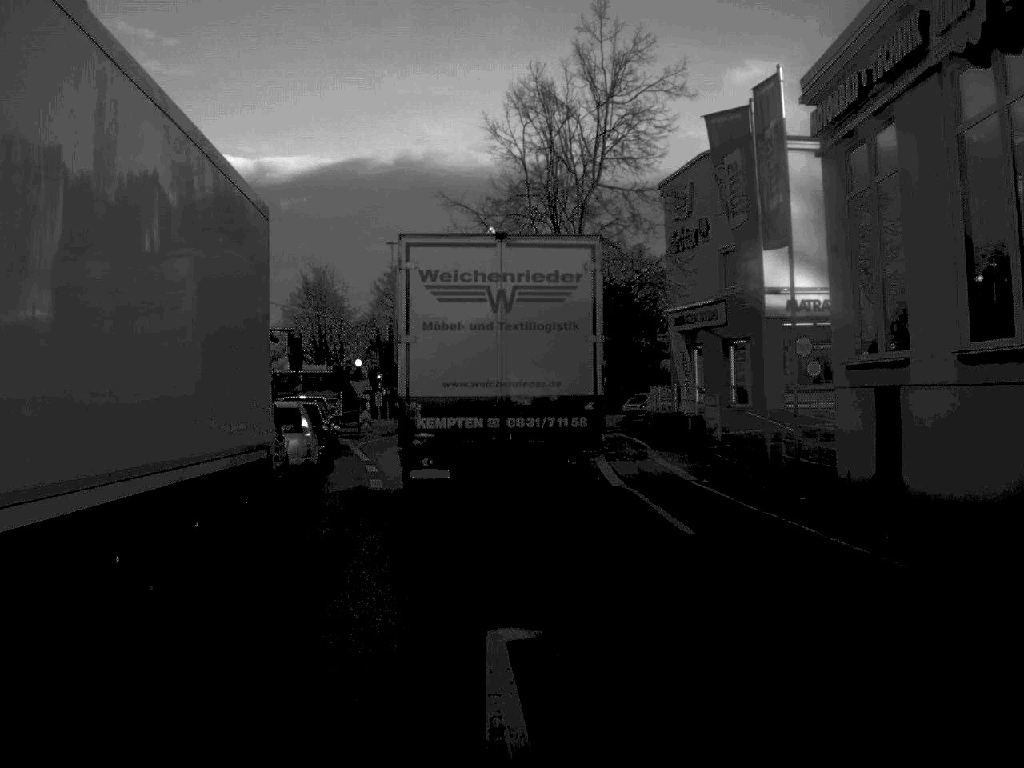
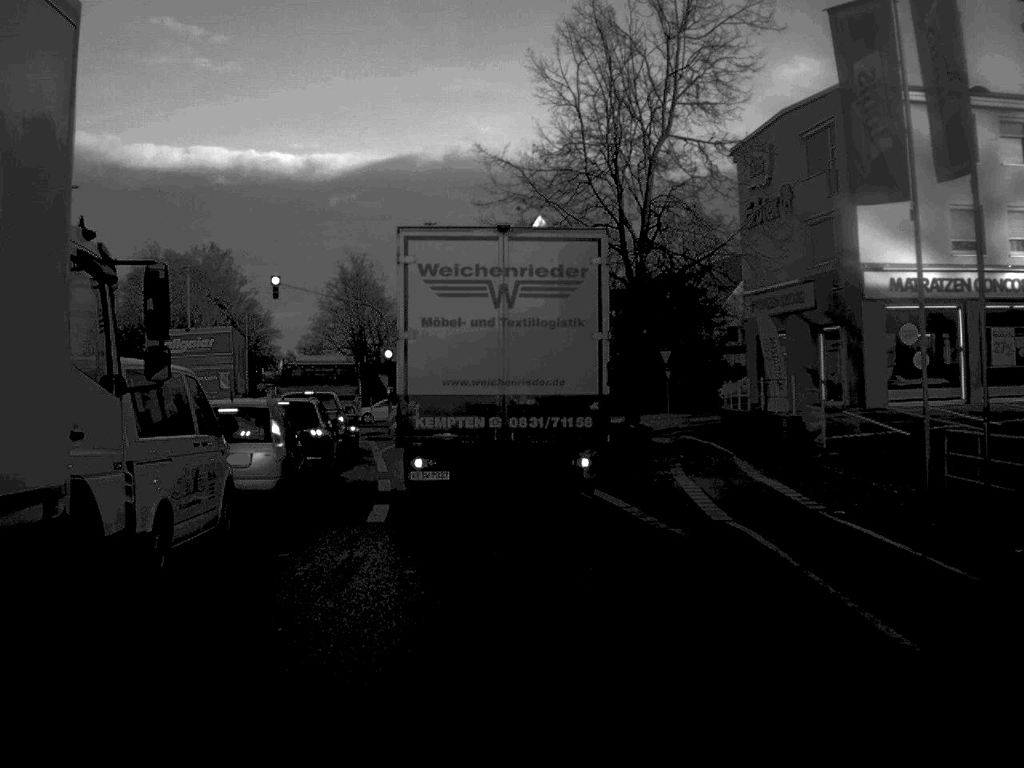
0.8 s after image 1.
(-0.1, +7.1) m; -2°
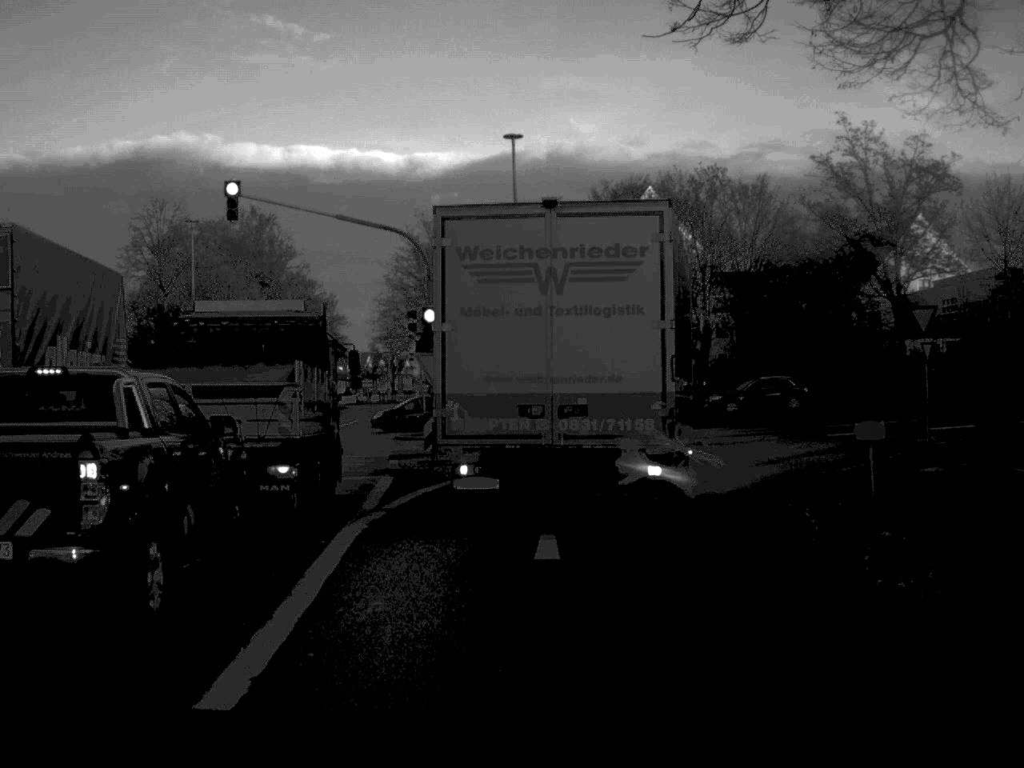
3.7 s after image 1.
(-1.0, +21.7) m; -4°
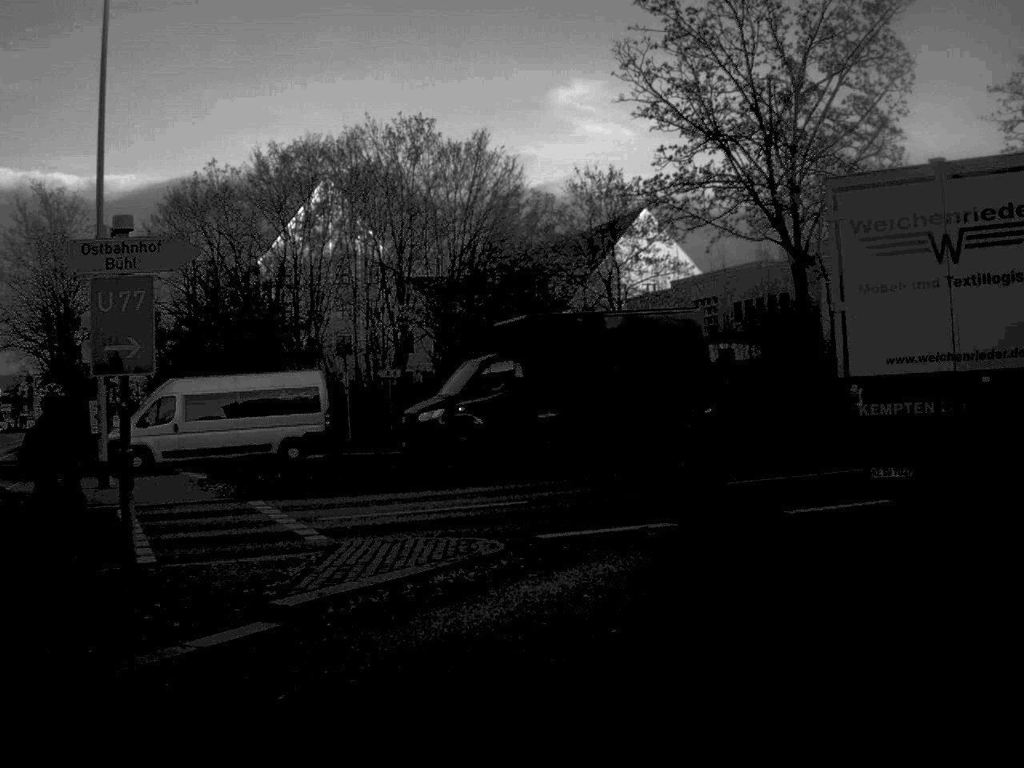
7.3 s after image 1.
(+1.2, +20.9) m; +15°
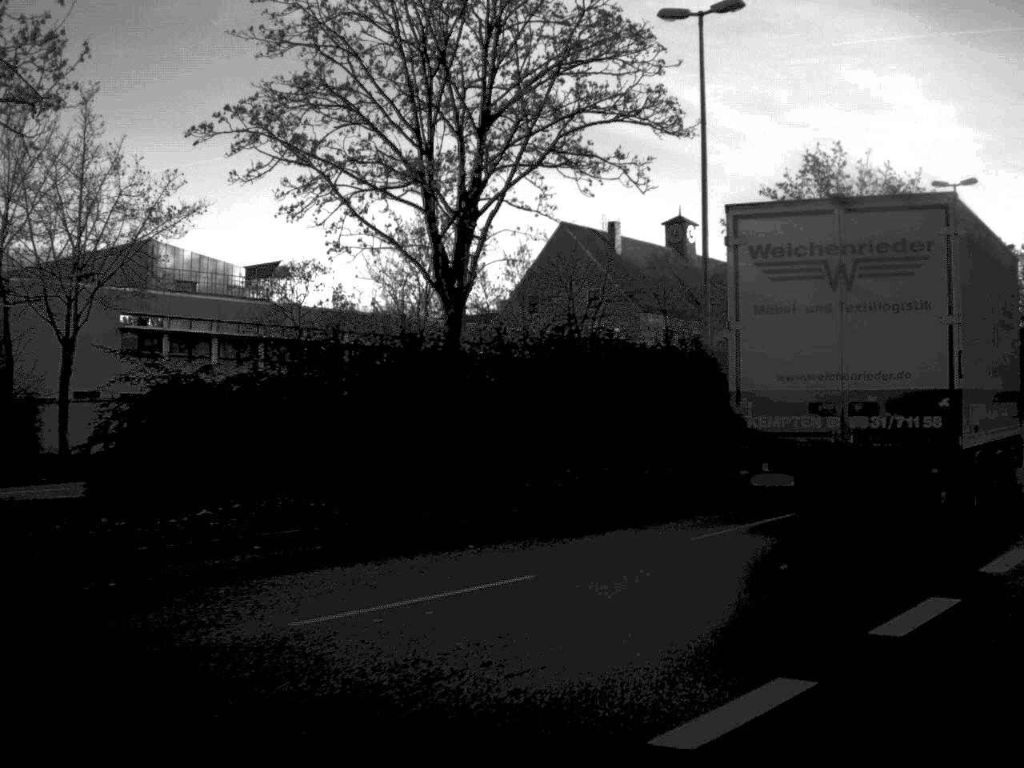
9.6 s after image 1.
(+4.0, +12.7) m; +35°
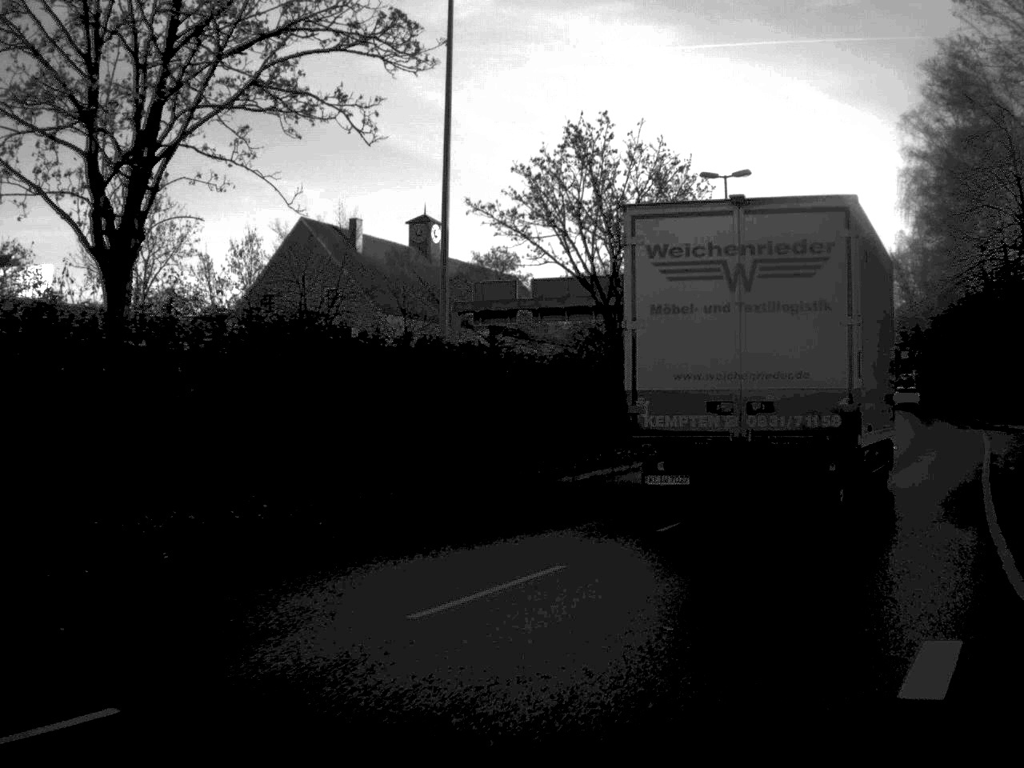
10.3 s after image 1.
(+0.5, +4.9) m; +12°
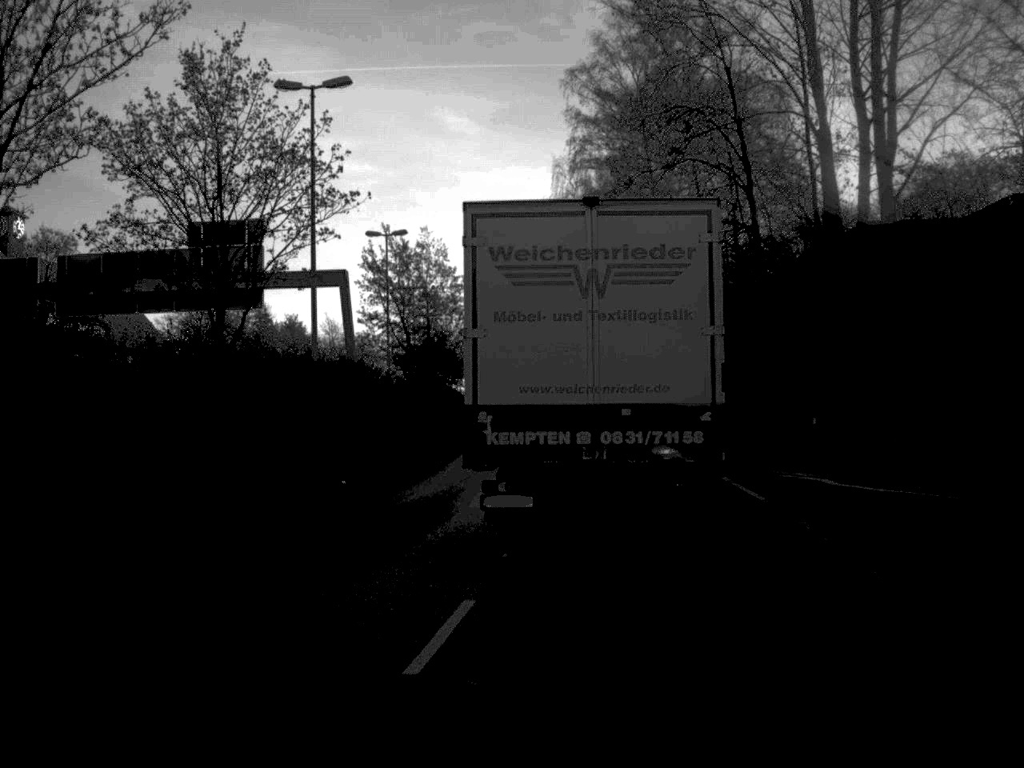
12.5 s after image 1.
(+3.8, +18.3) m; +15°
